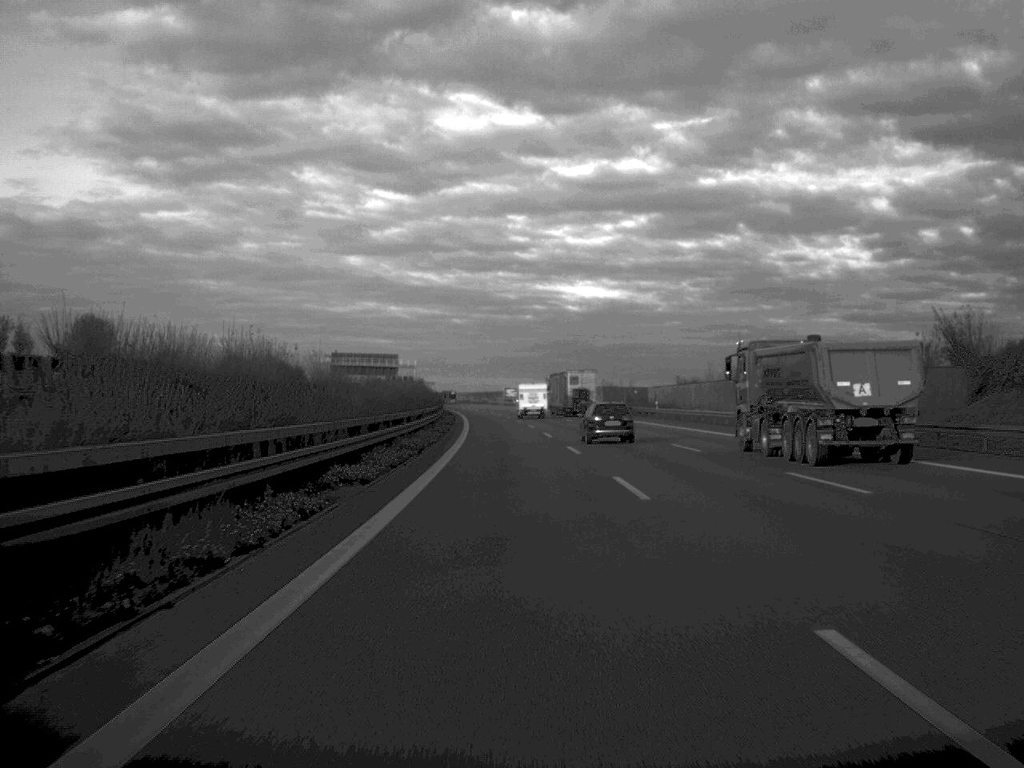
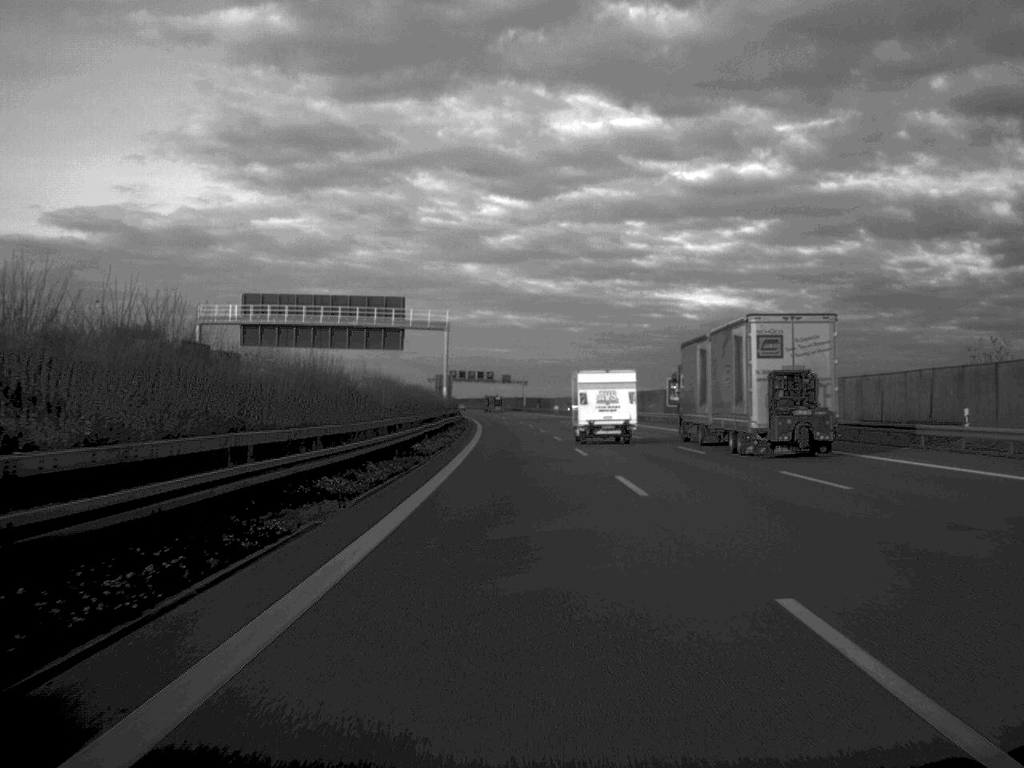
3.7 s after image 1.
(-7.0, +159.6) m; -5°
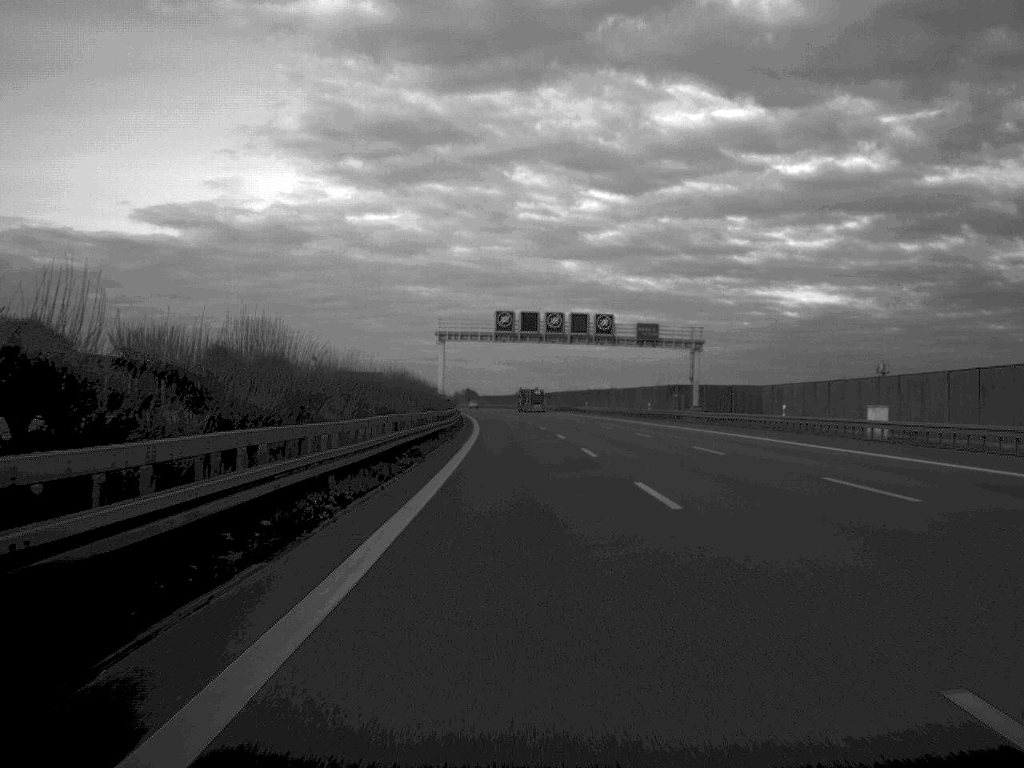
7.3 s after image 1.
(-6.1, +164.4) m; -4°
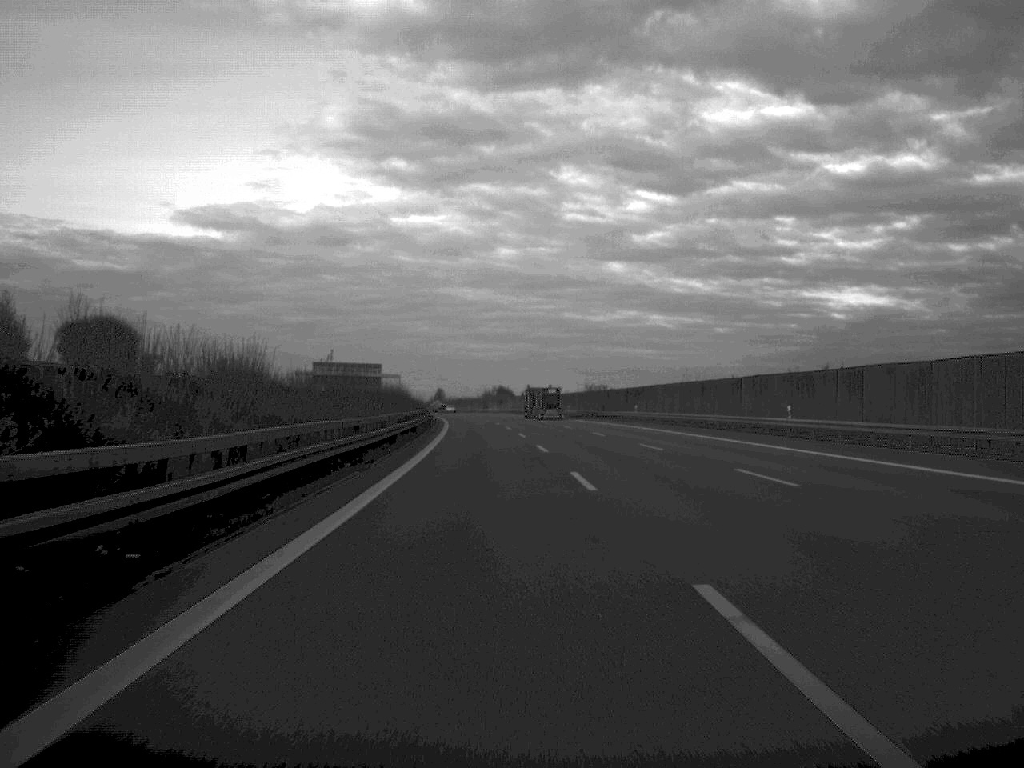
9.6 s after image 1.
(-1.9, +102.8) m; -2°
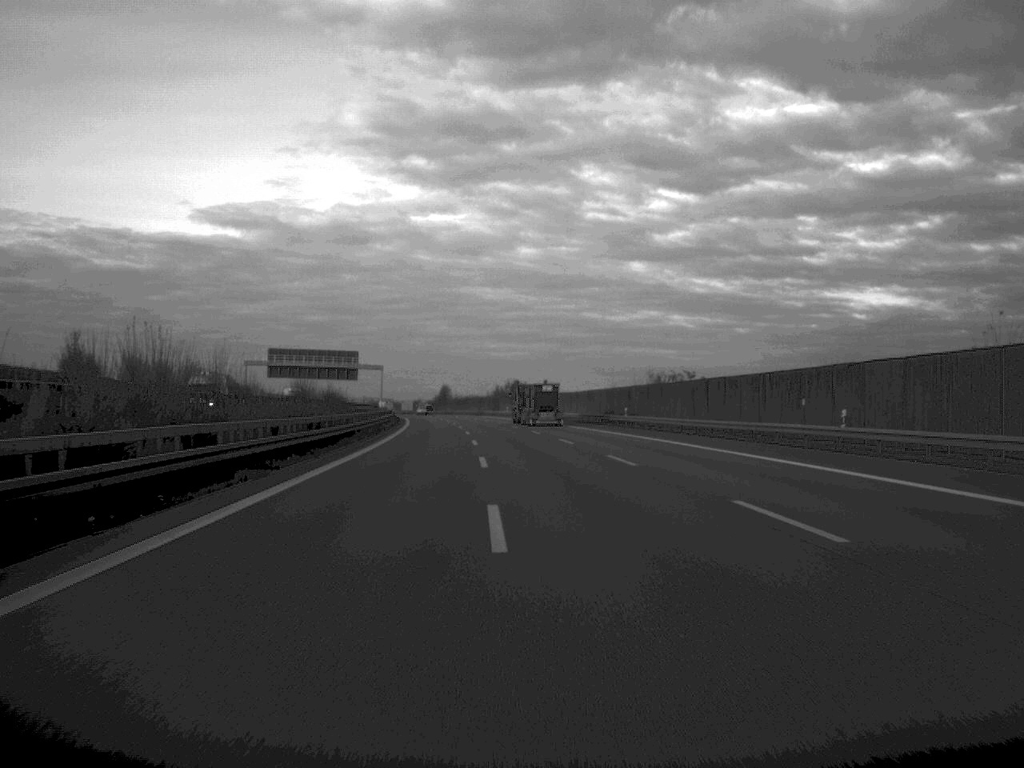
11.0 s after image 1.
(-0.5, +63.5) m; -1°
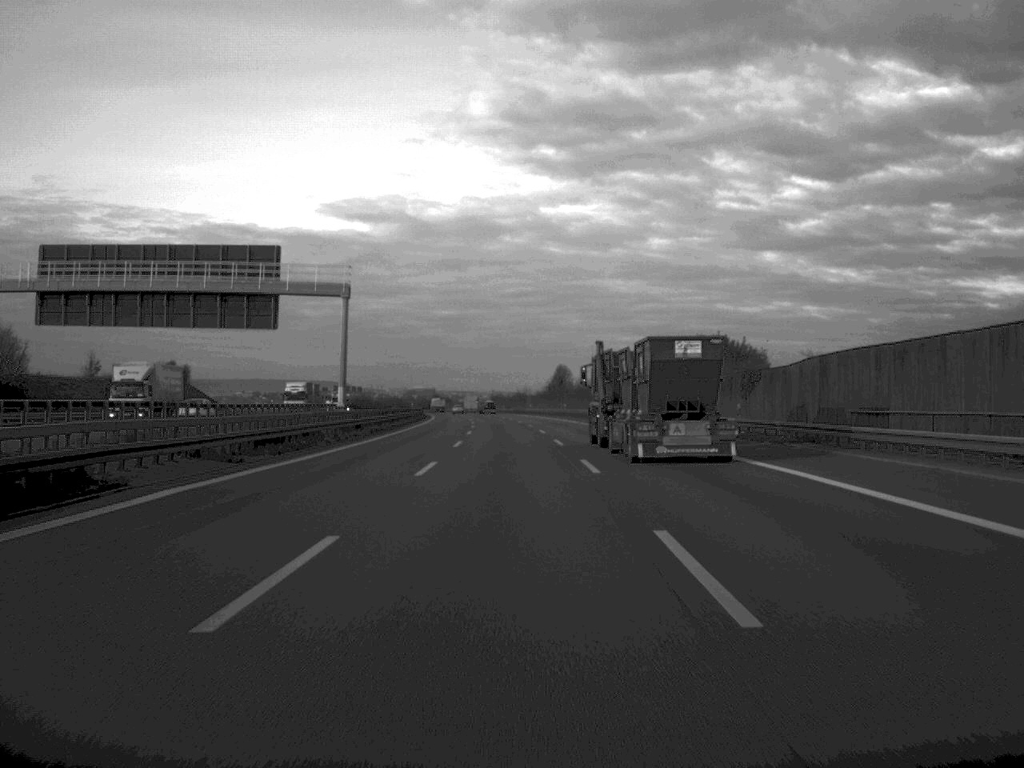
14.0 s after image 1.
(-6.3, +129.5) m; -6°
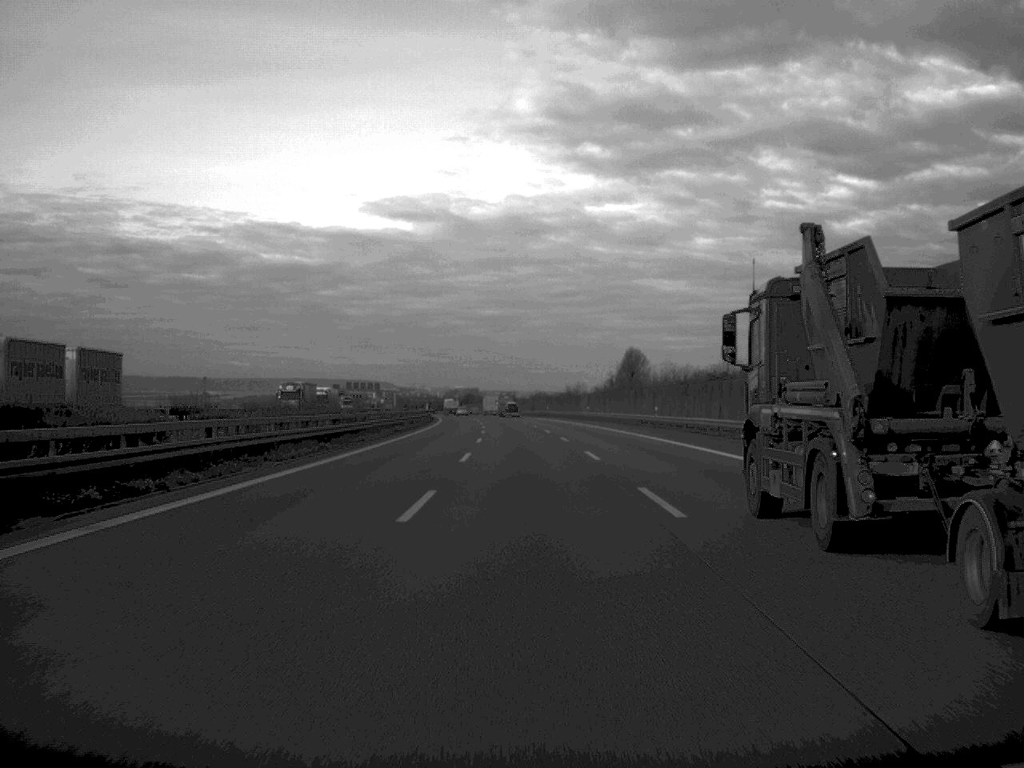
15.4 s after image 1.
(-1.1, +63.2) m; -2°
